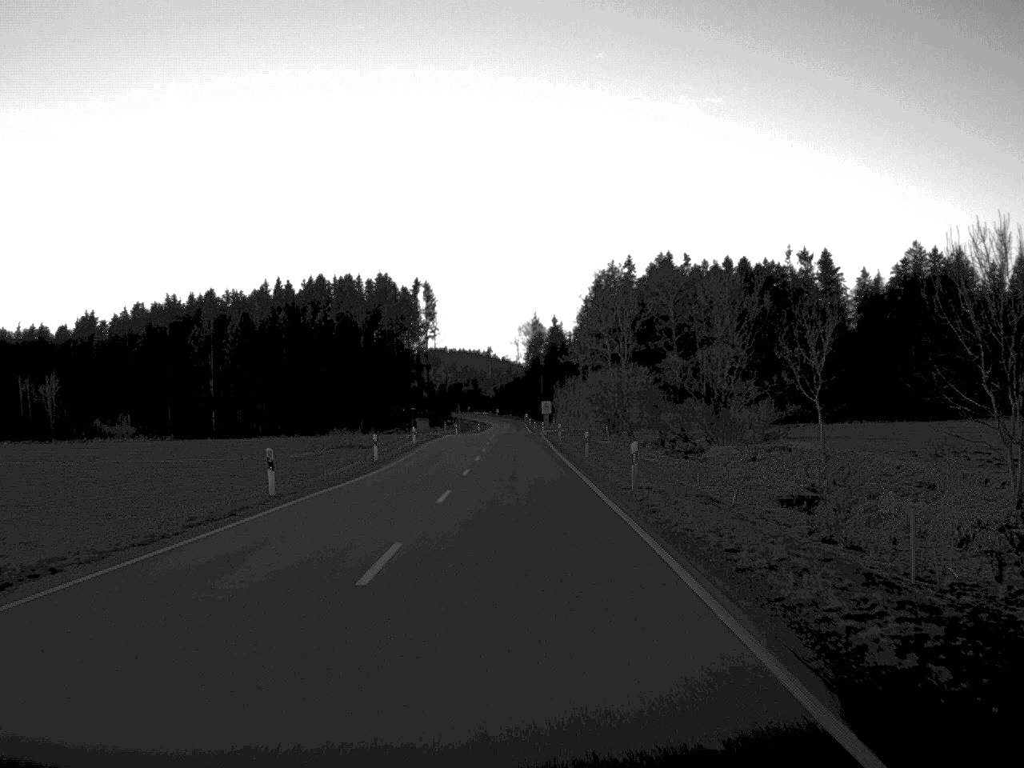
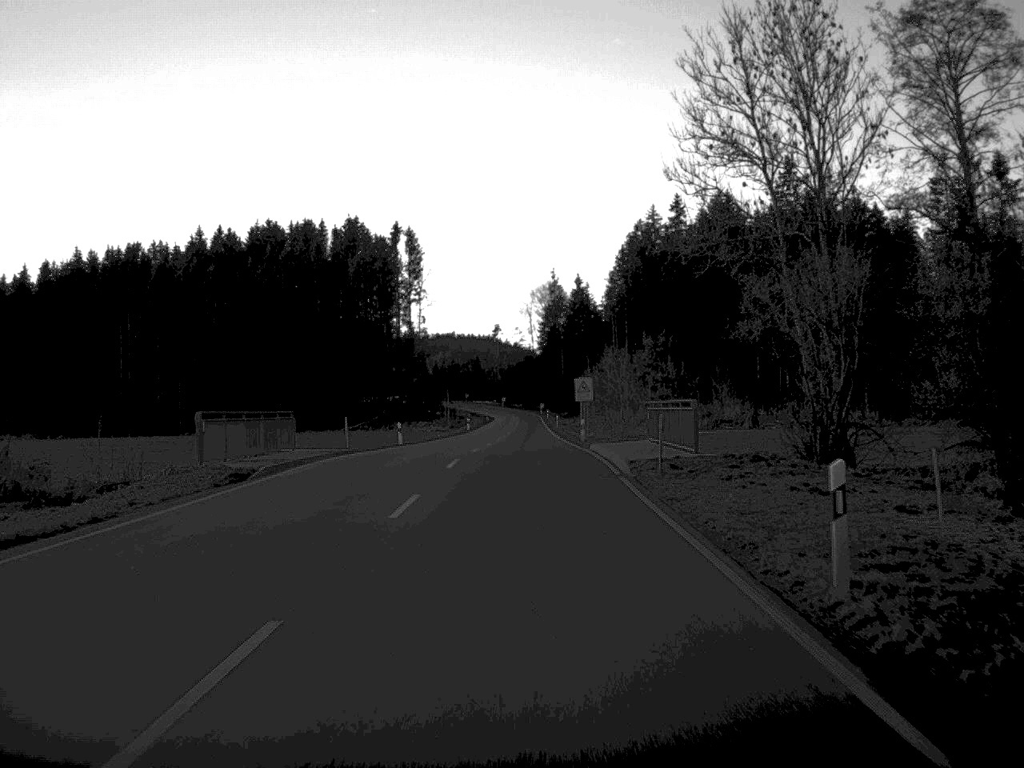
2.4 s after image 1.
(-0.5, +66.4) m; -1°
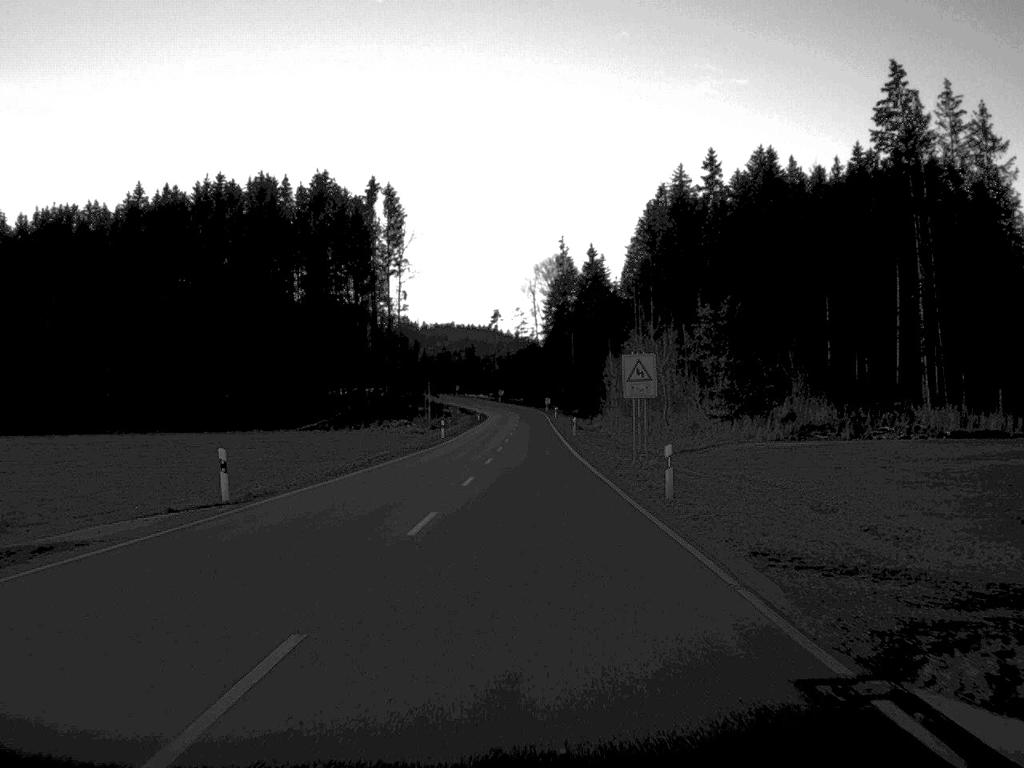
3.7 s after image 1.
(-0.1, +35.5) m; 0°
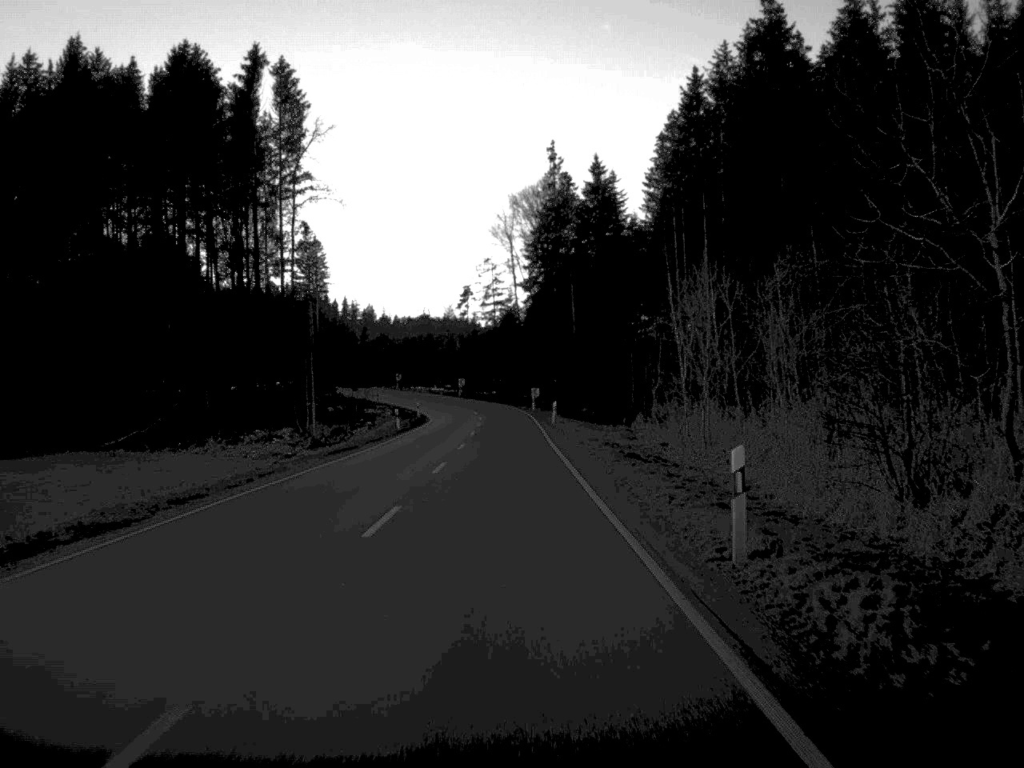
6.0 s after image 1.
(+0.6, +62.2) m; +1°
